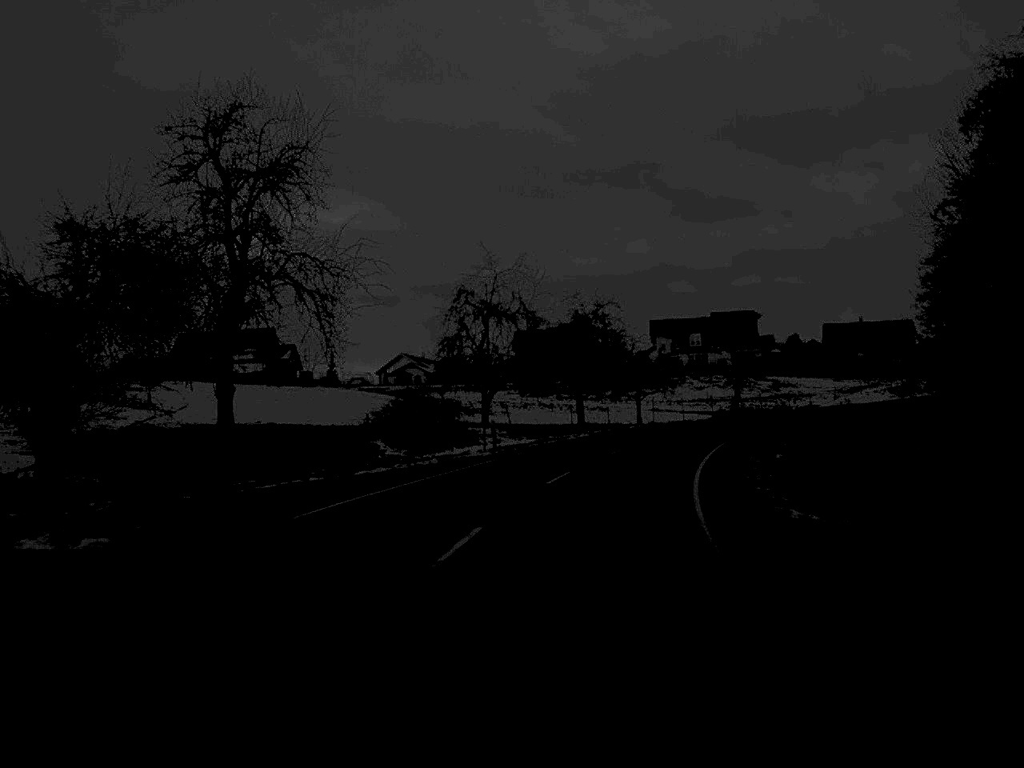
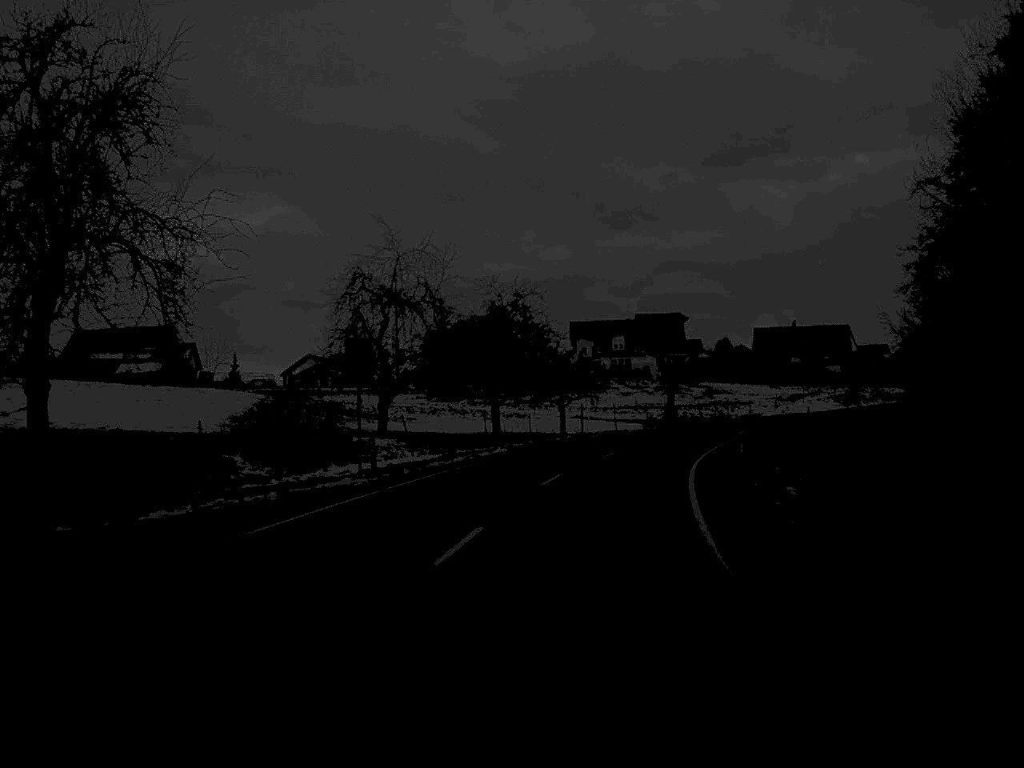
(+0.4, +11.7) m; +4°
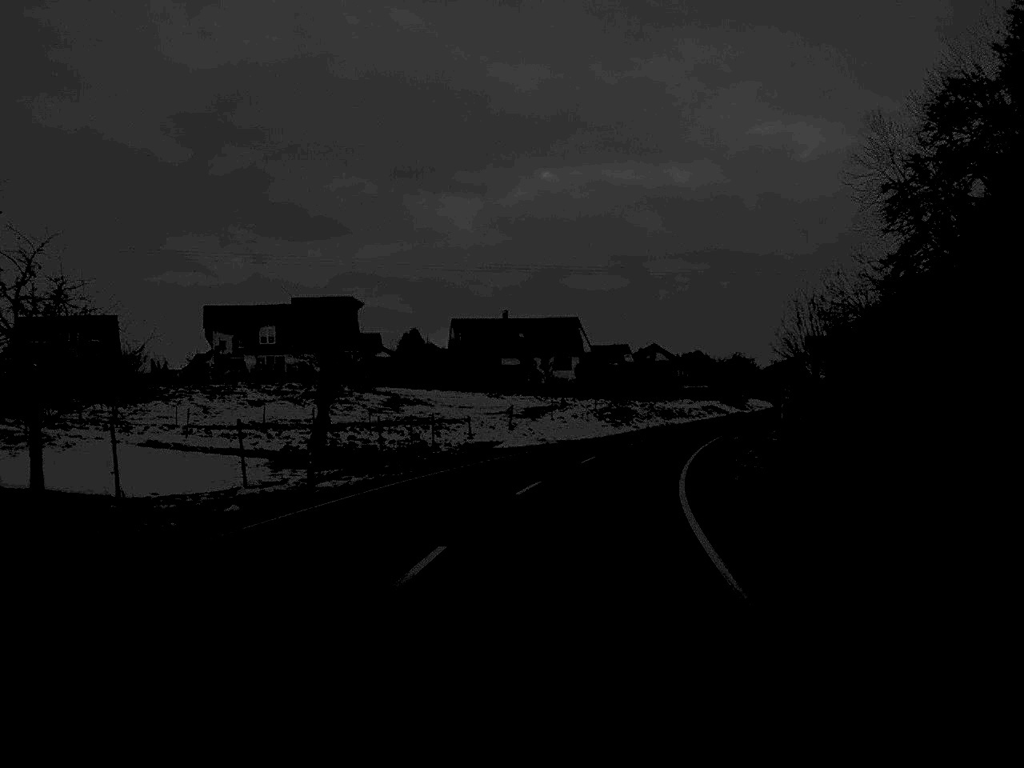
(+6.3, +49.1) m; +14°
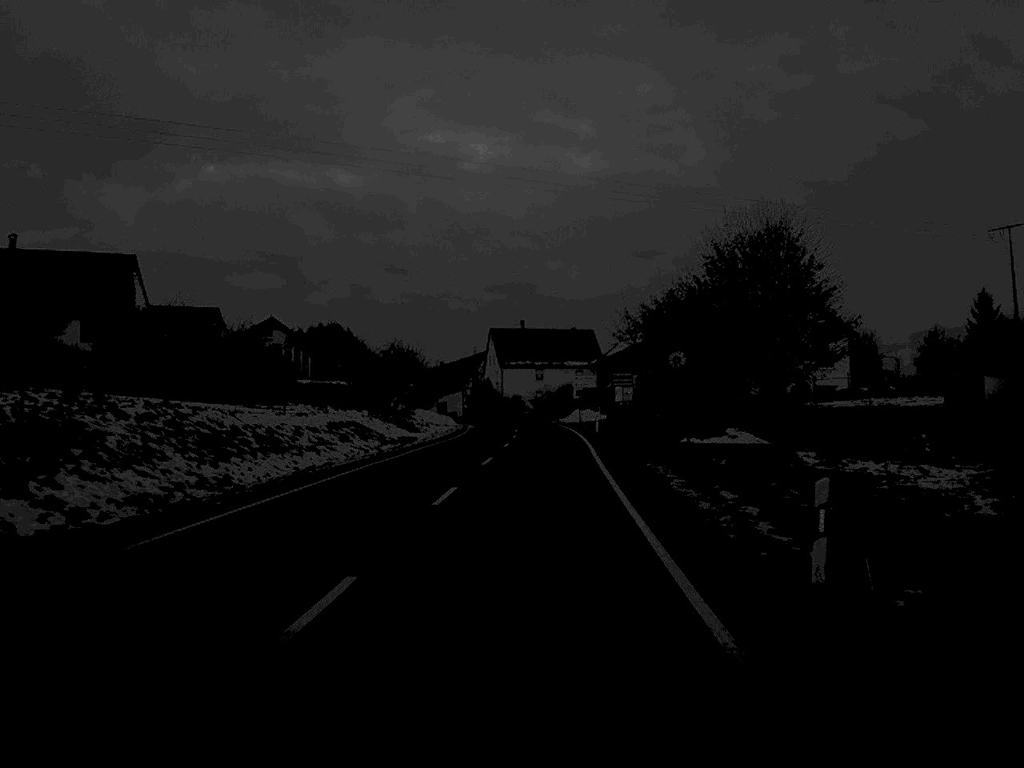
(+8.9, +60.7) m; +16°
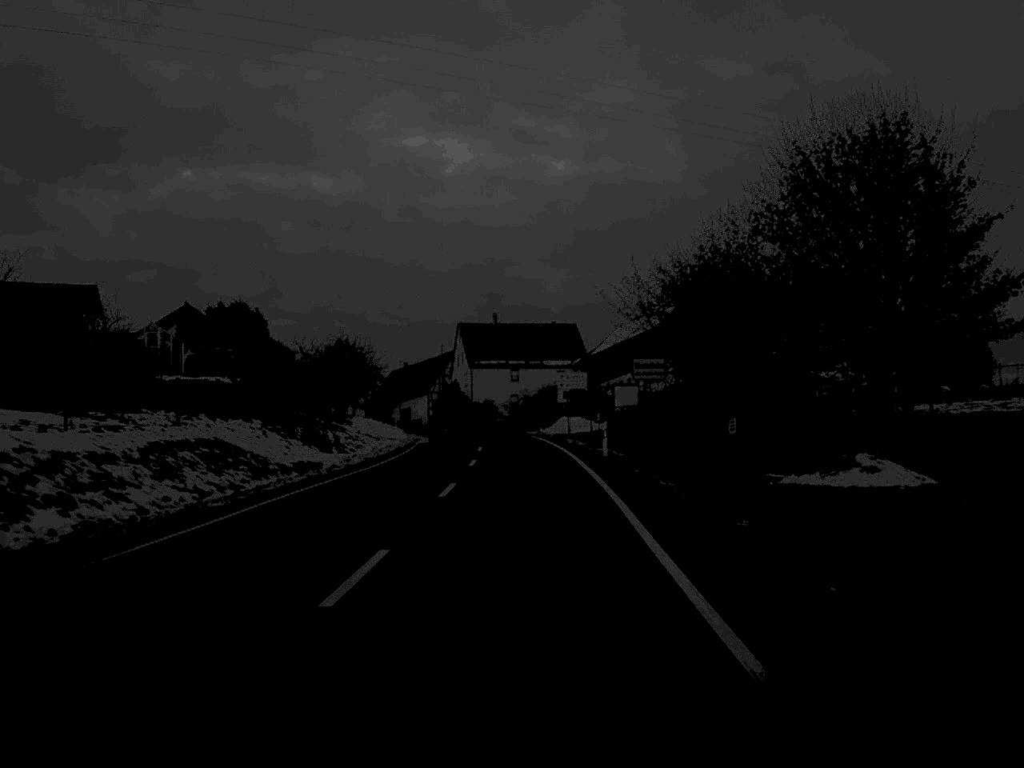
(+0.3, +21.5) m; +1°
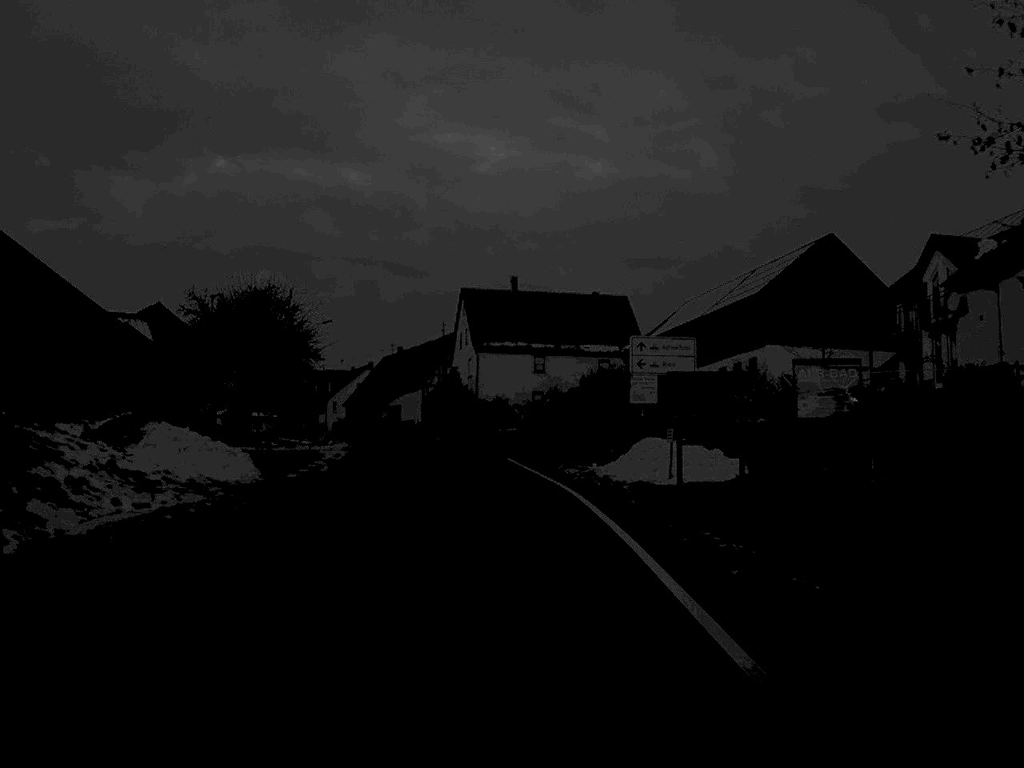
(-0.1, +41.4) m; -1°
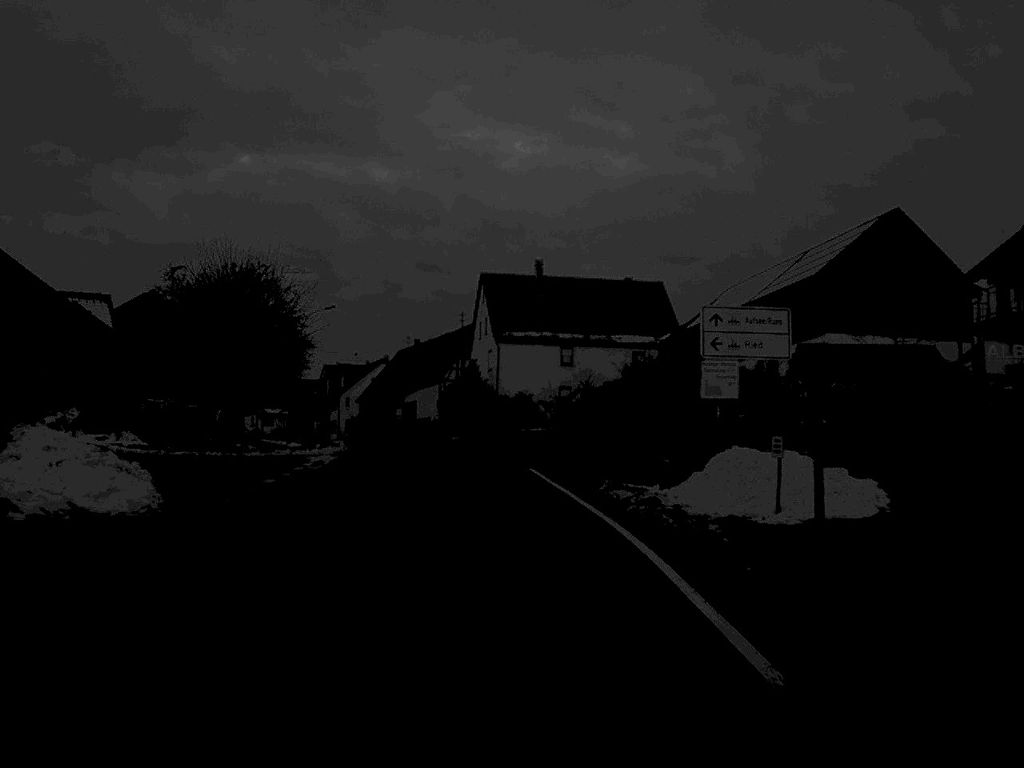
(-0.1, +9.3) m; -1°
